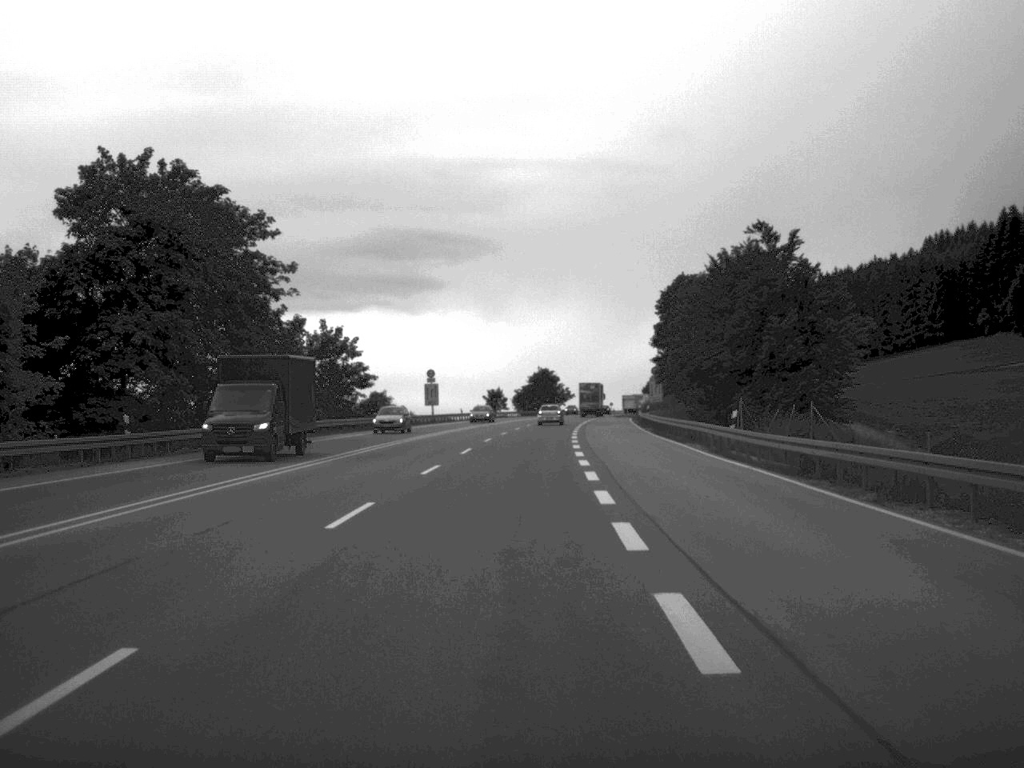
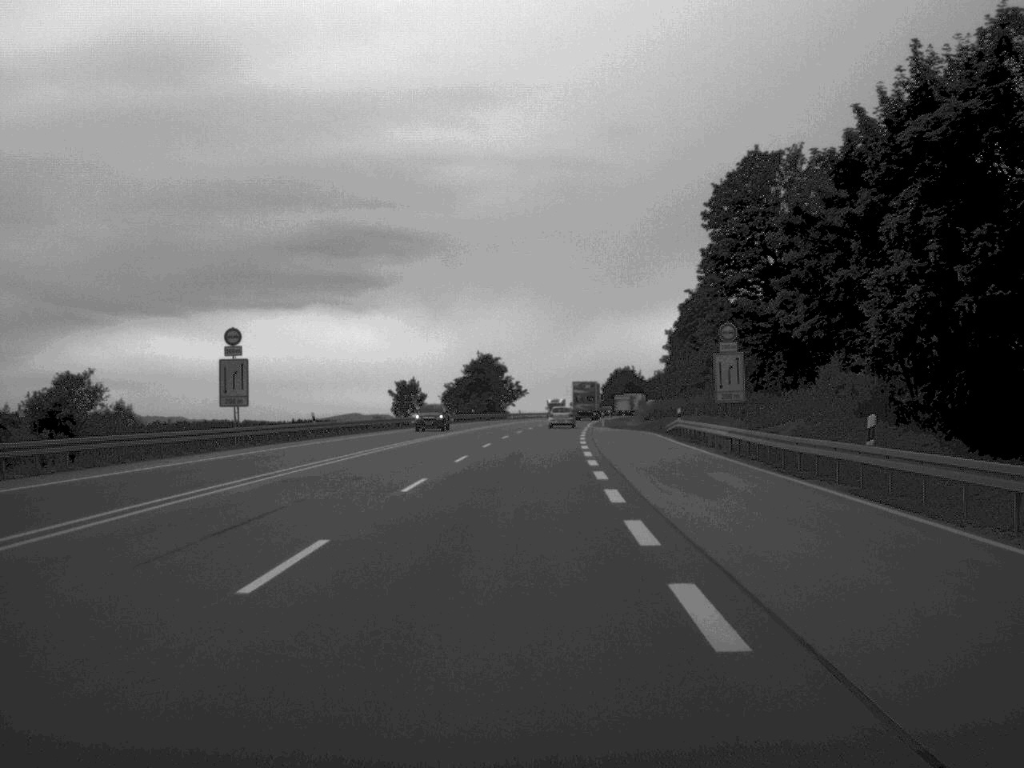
(+1.1, +64.6) m; +2°
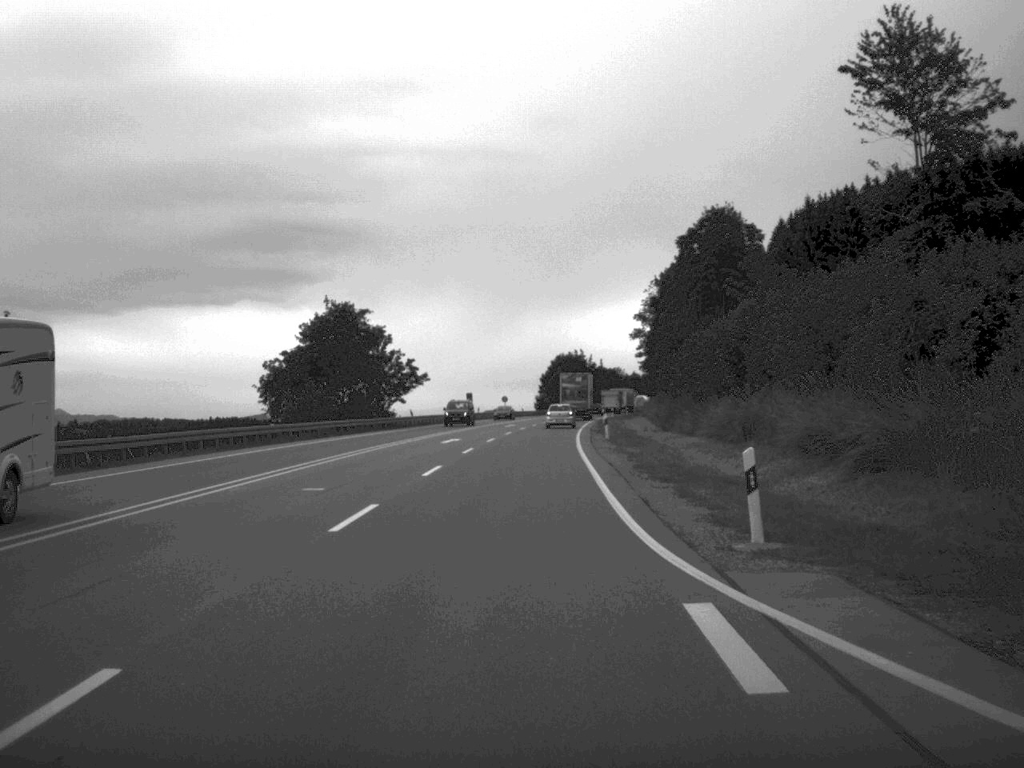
(+2.2, +78.1) m; +3°
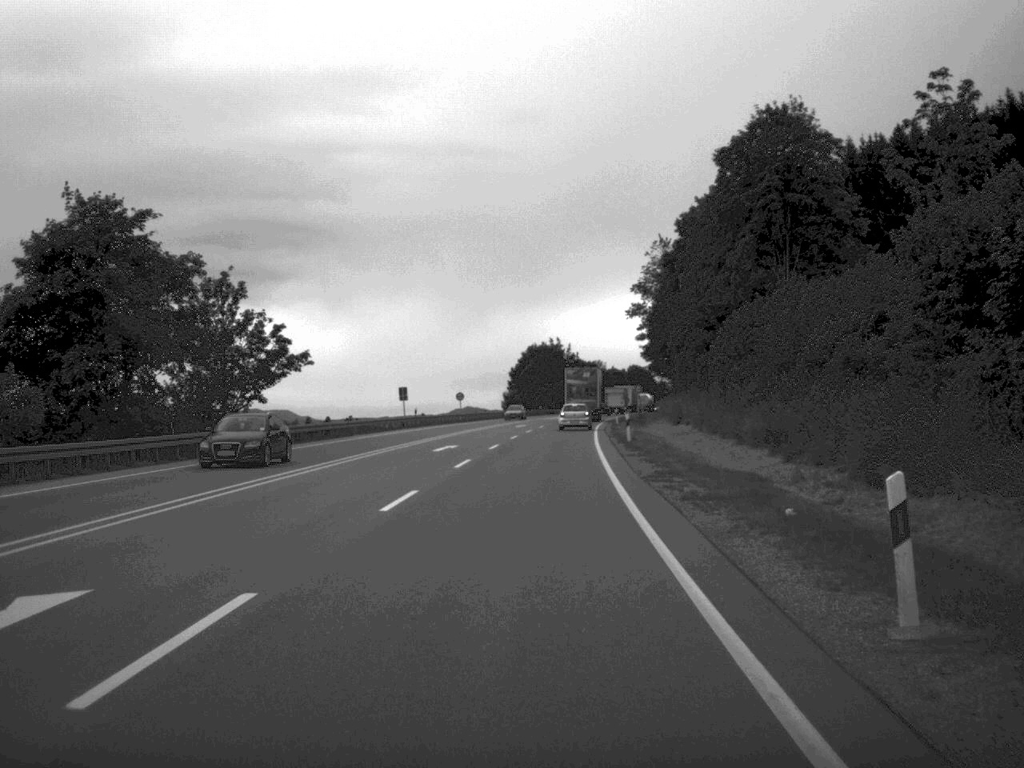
(+0.5, +43.9) m; +1°
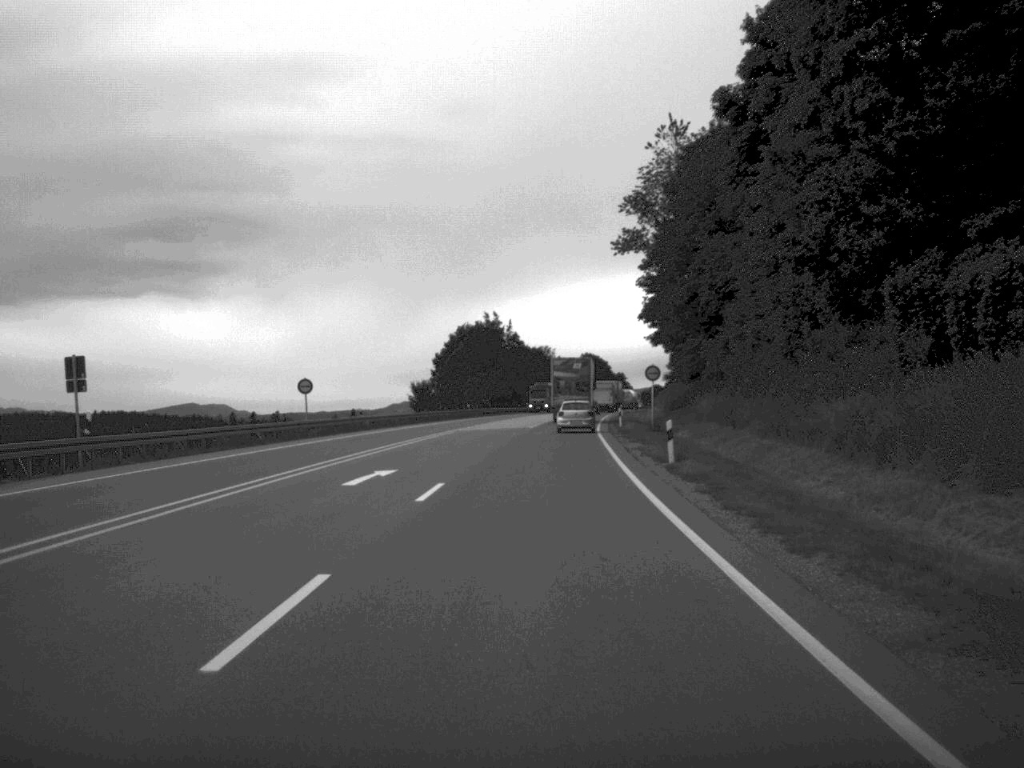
(+1.4, +58.2) m; +3°
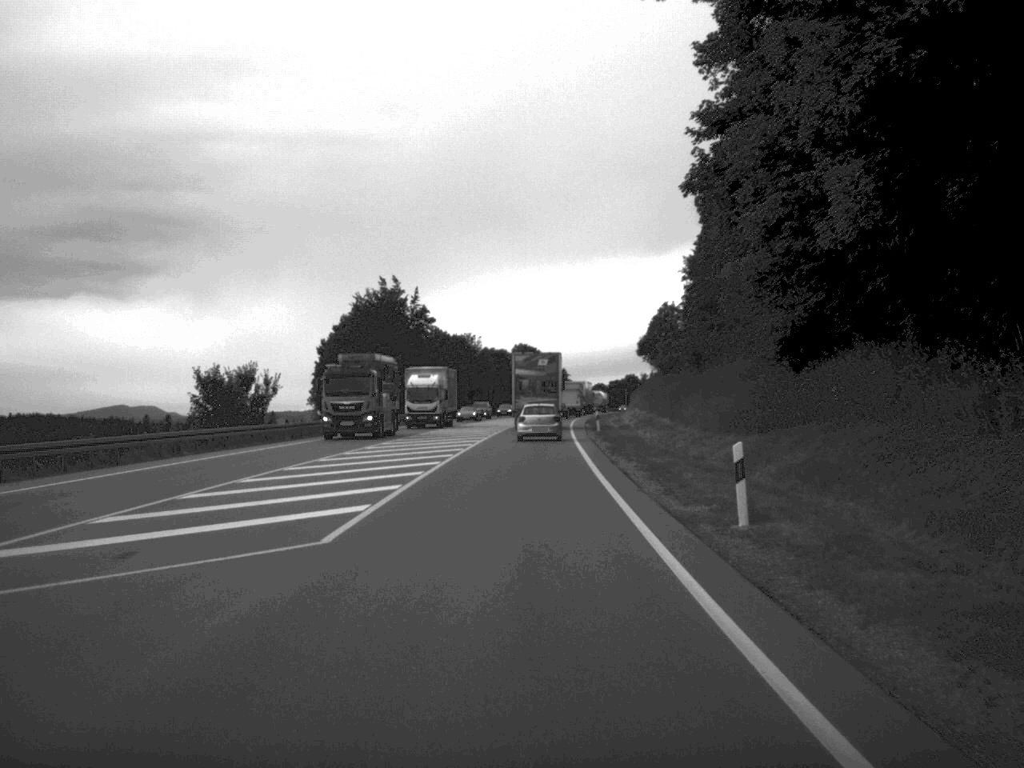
(+1.5, +52.9) m; +3°
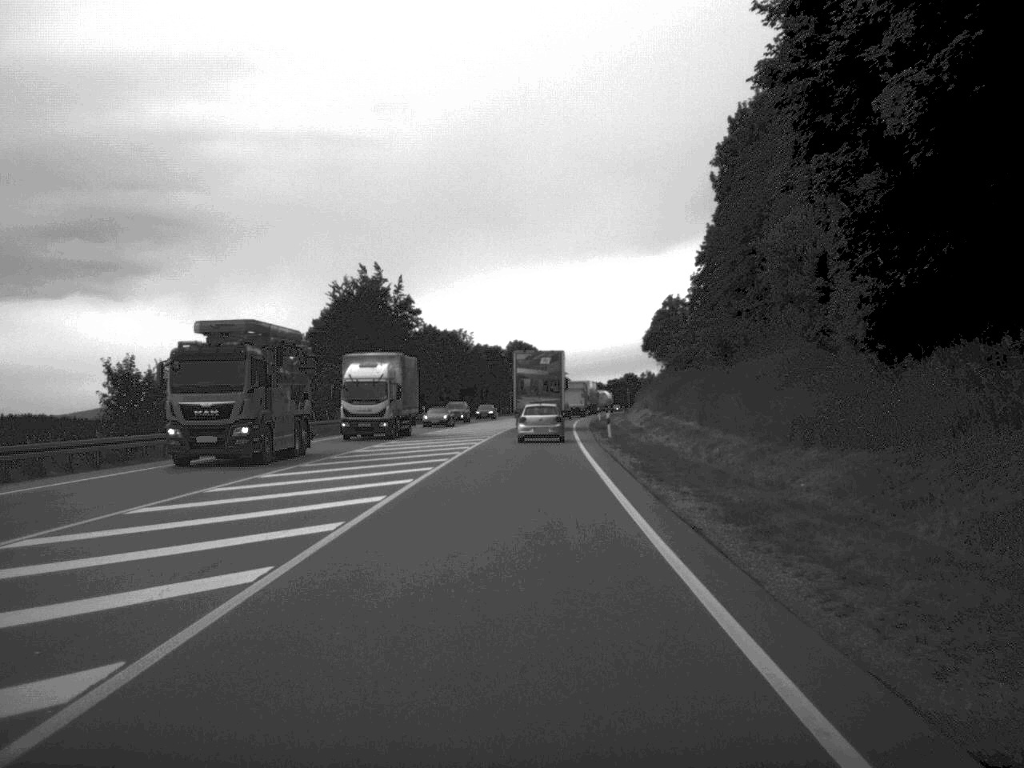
(0.0, +11.7) m; 0°
